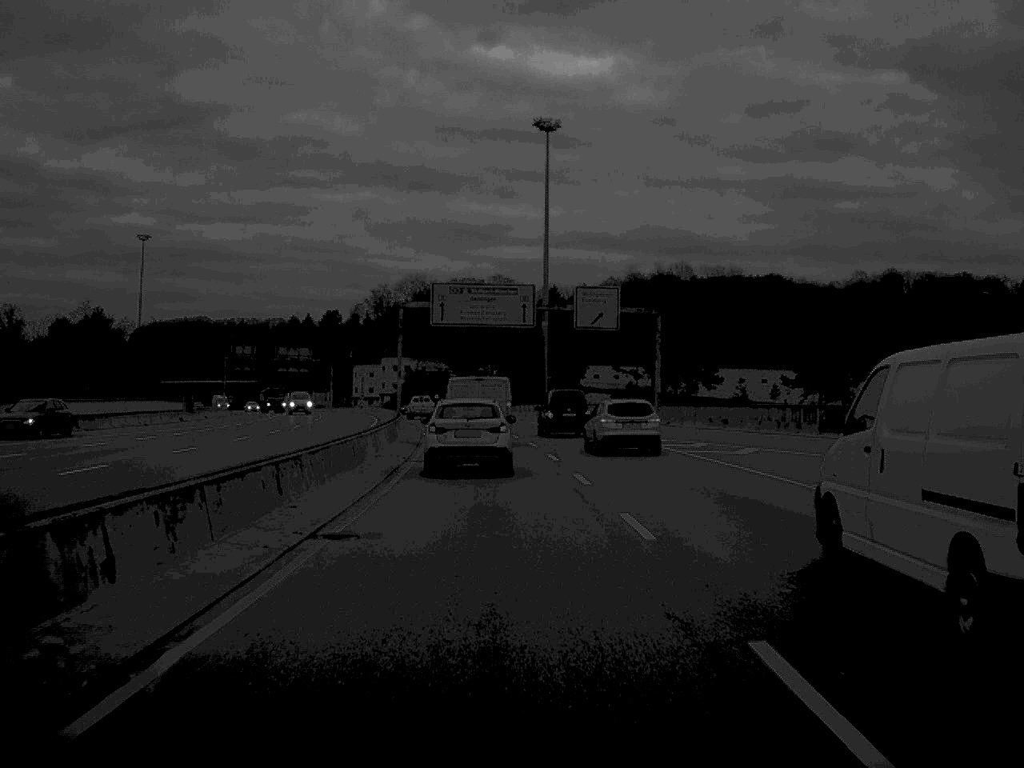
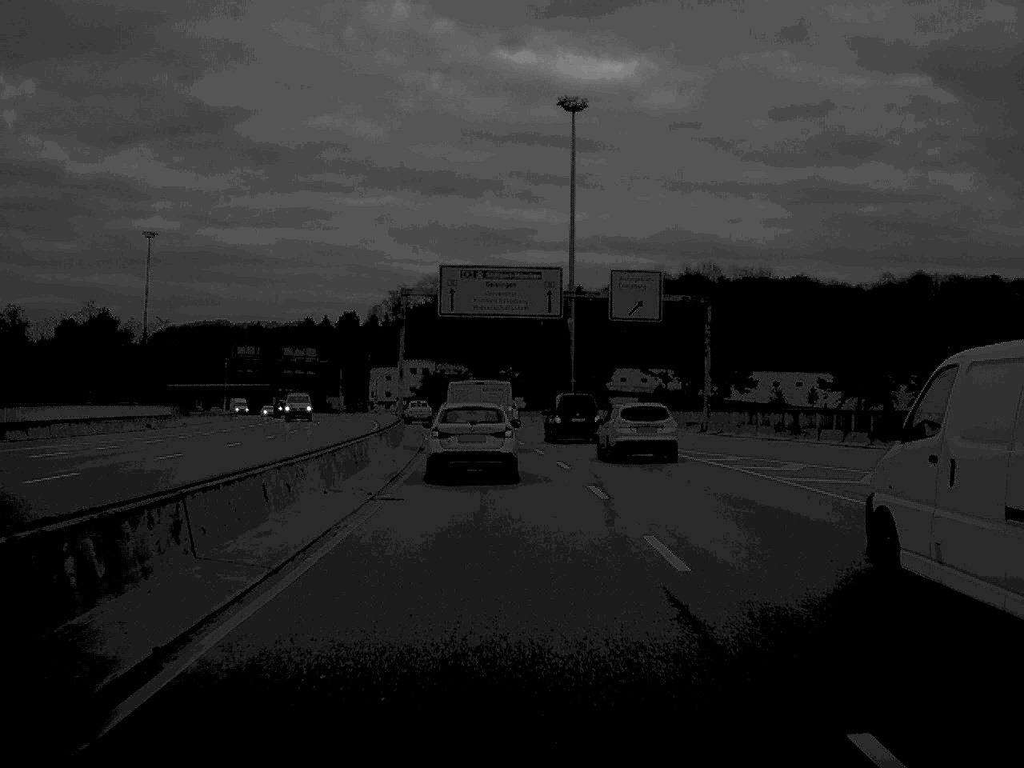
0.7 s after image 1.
(-0.1, +11.2) m; -1°
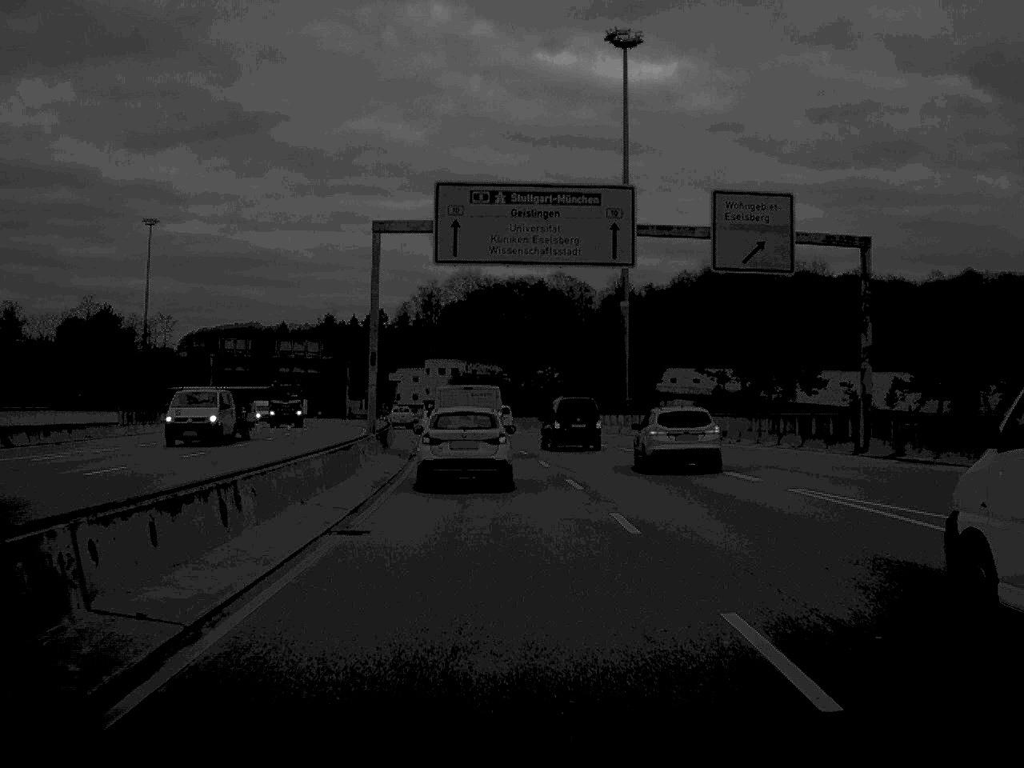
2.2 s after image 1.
(-0.3, +22.9) m; -2°
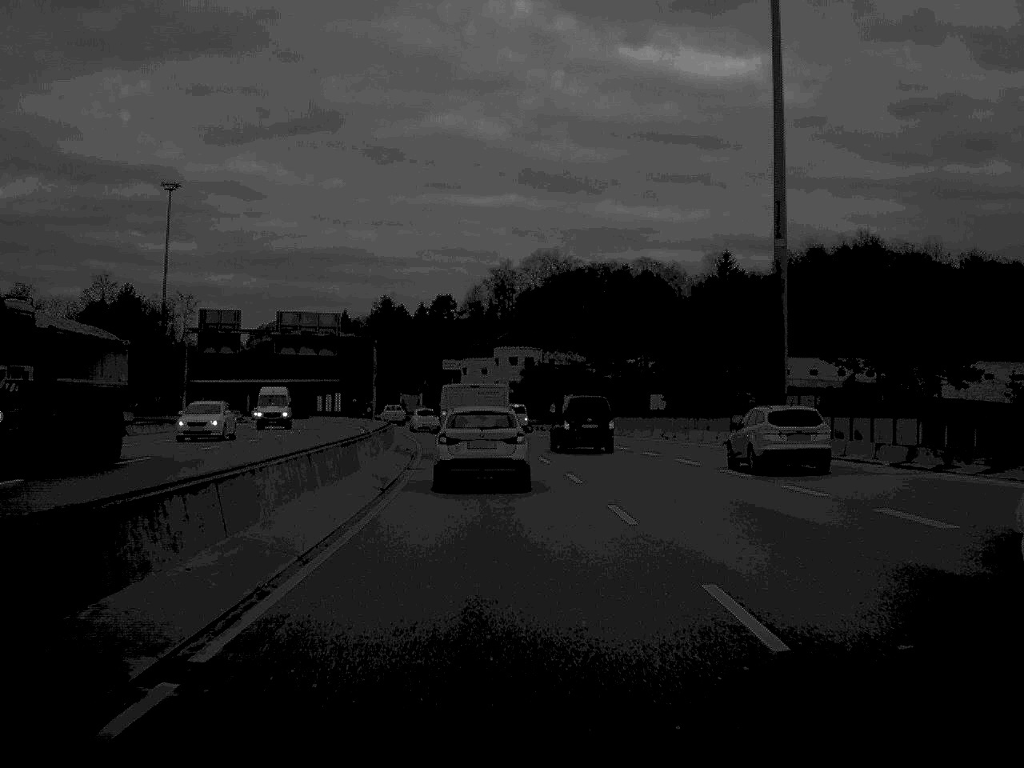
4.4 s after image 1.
(-1.0, +34.0) m; -4°
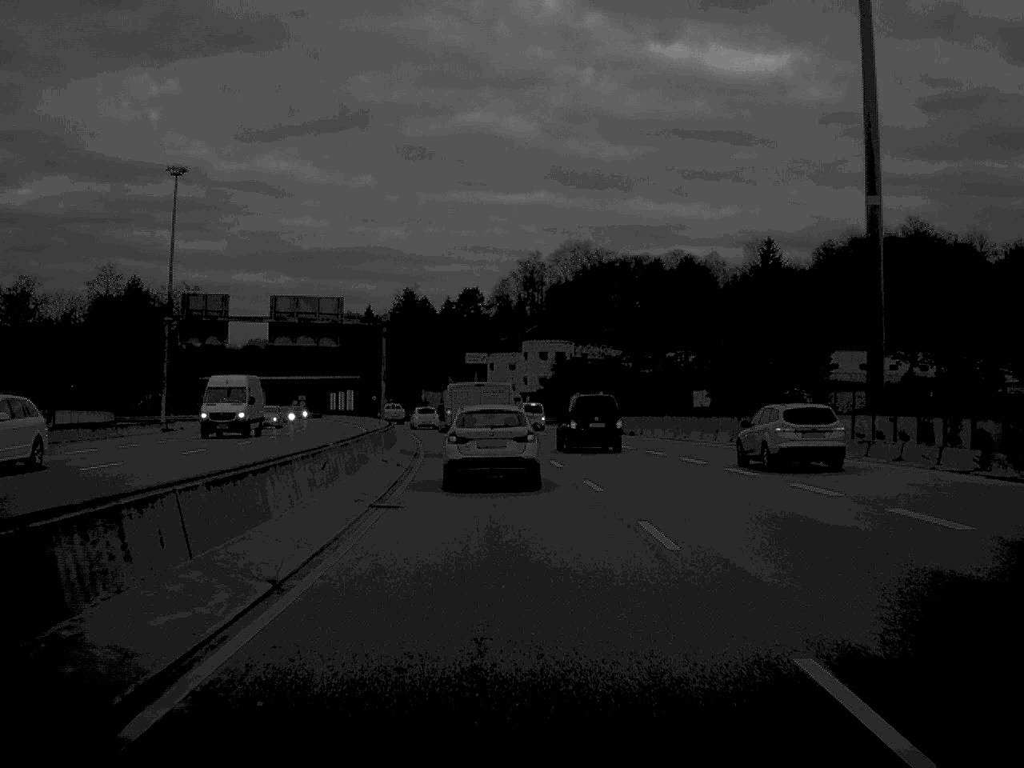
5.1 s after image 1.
(-0.1, +11.9) m; -1°
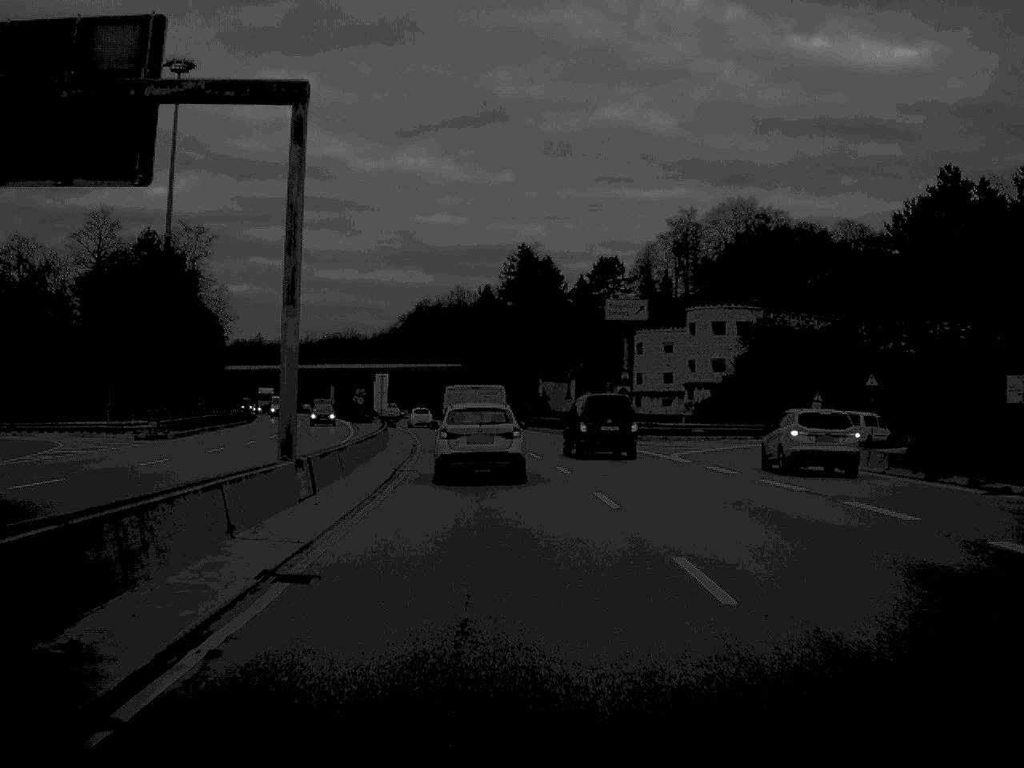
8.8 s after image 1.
(-2.8, +57.3) m; -6°
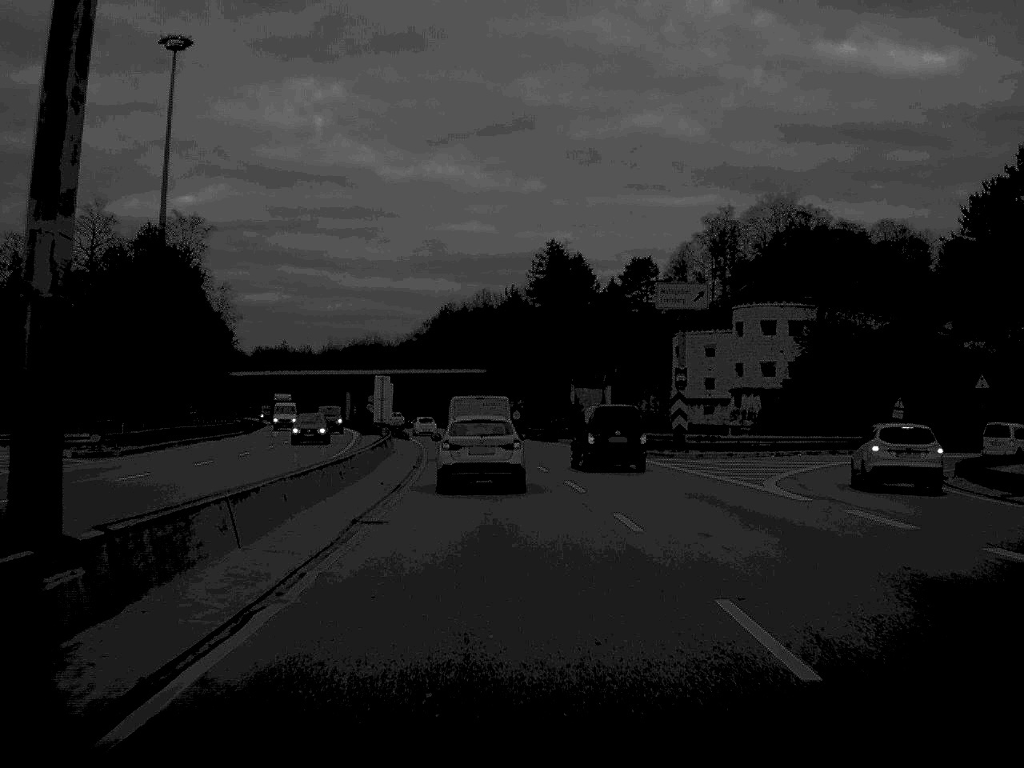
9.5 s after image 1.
(-0.1, +11.4) m; -1°
